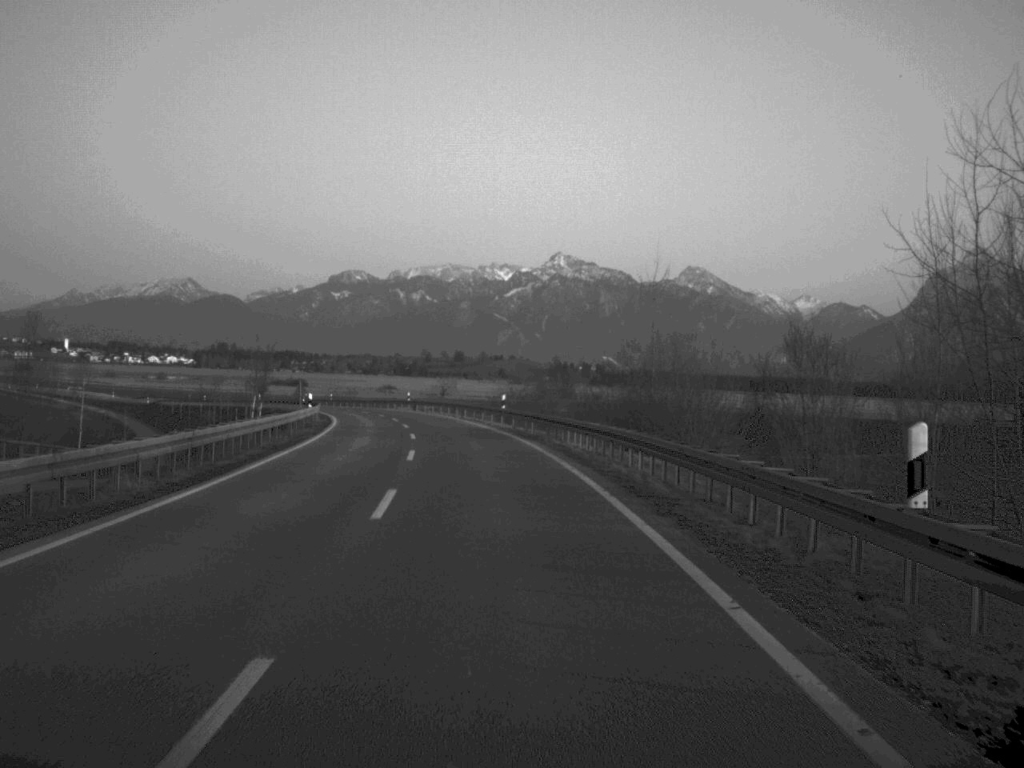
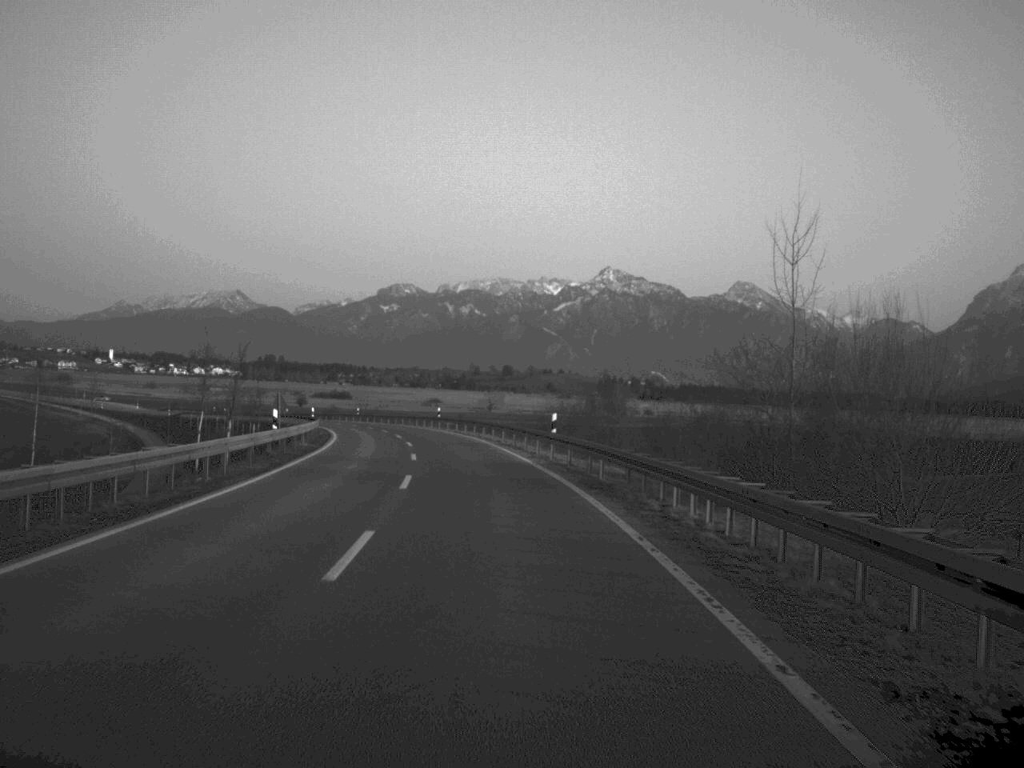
(-0.3, +16.2) m; -2°
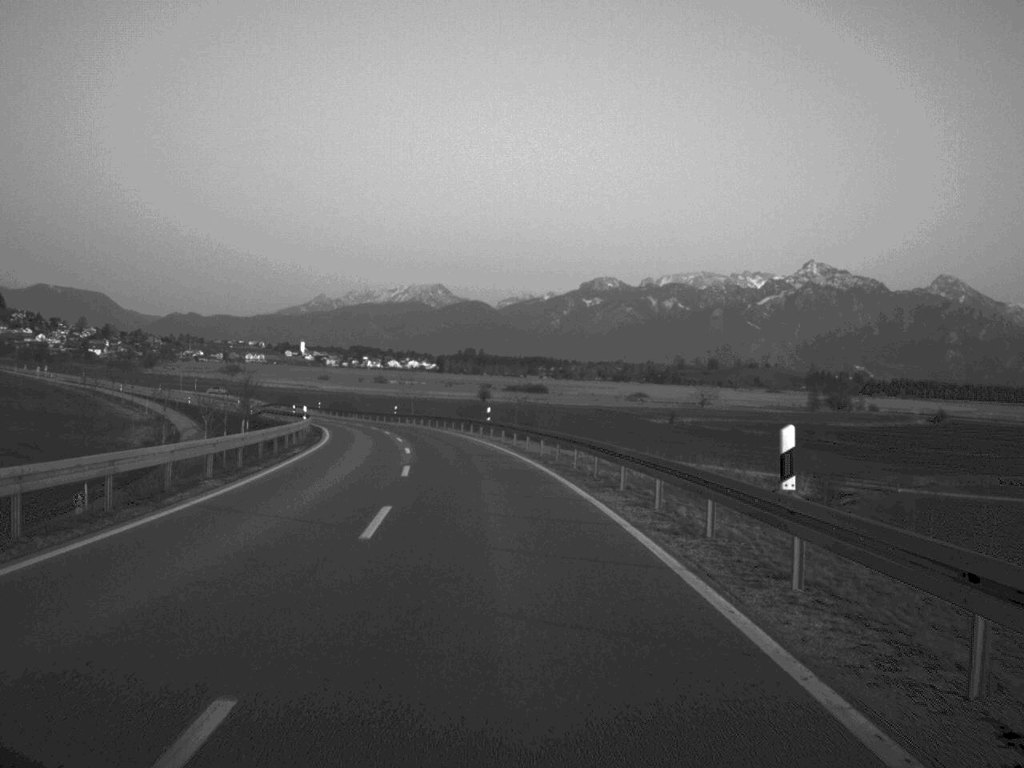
(-5.7, +69.2) m; -9°
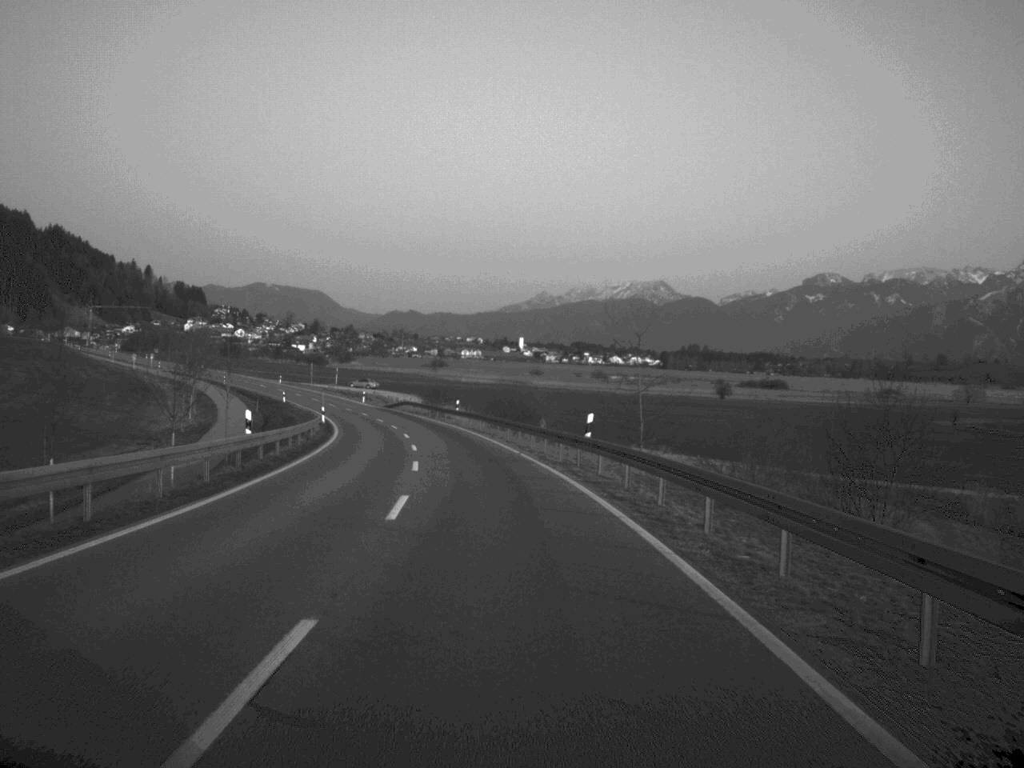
(-6.2, +69.9) m; -10°
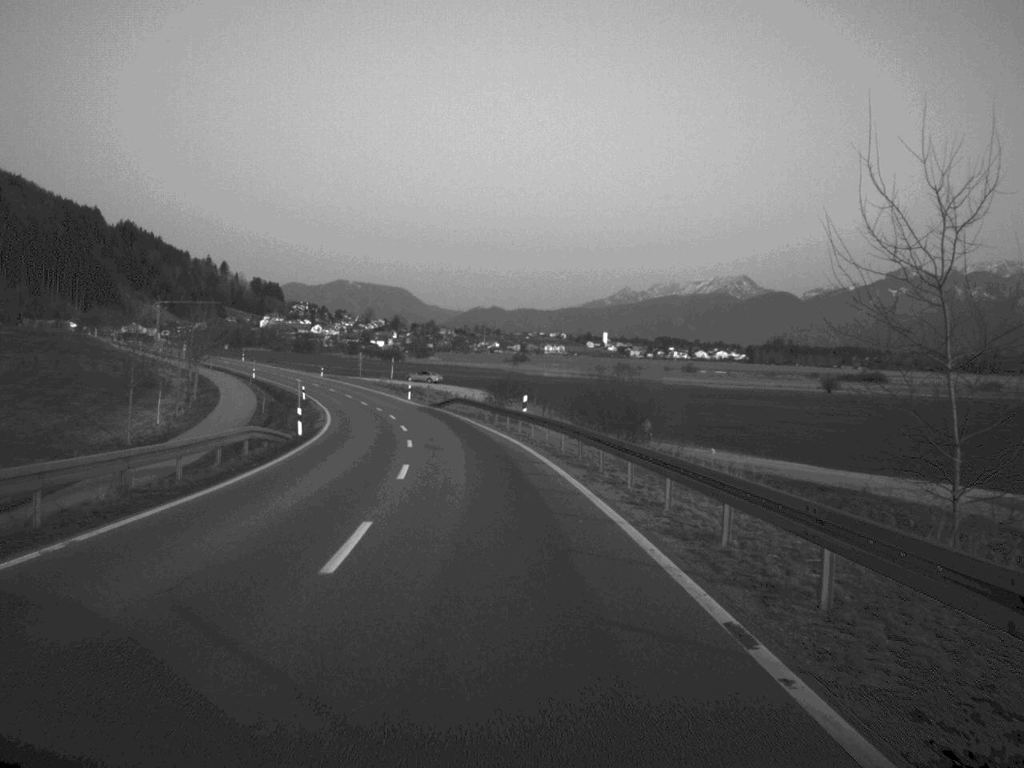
(-0.9, +29.6) m; -4°
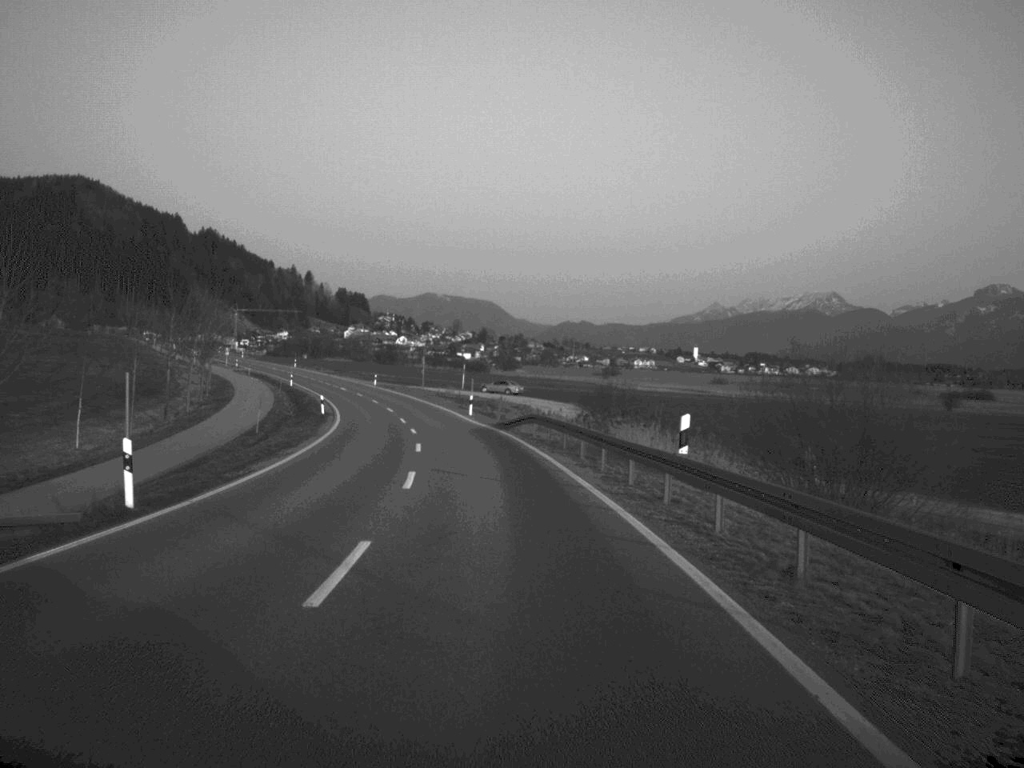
(-0.9, +26.3) m; -4°
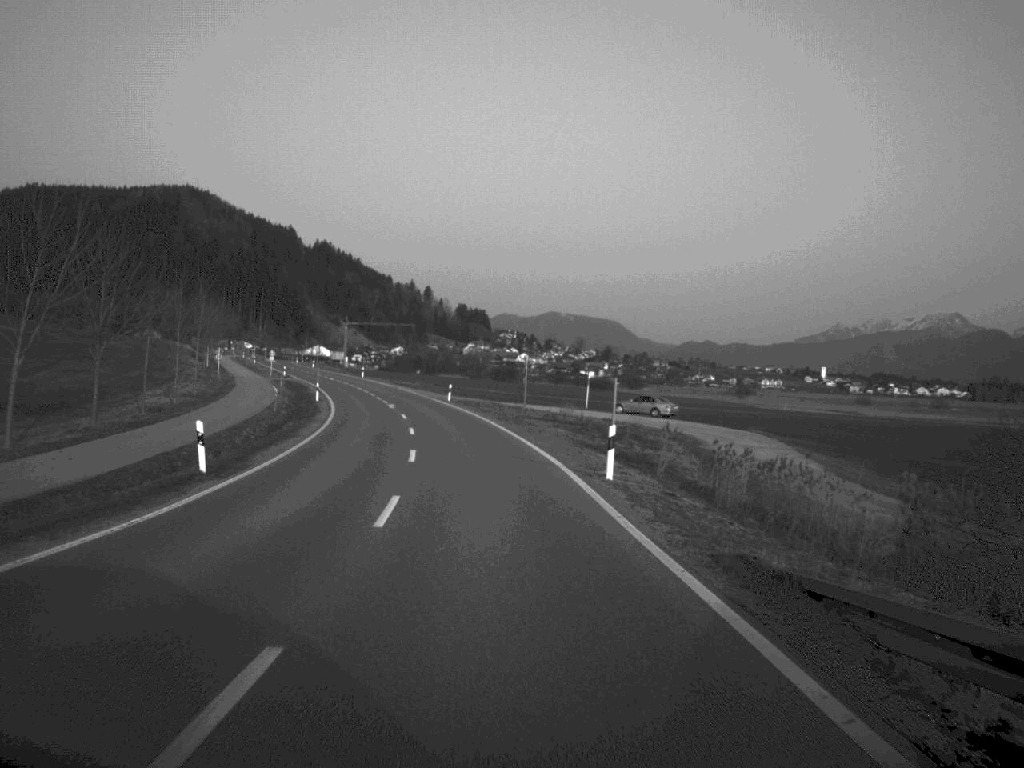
(-1.9, +42.0) m; -5°
